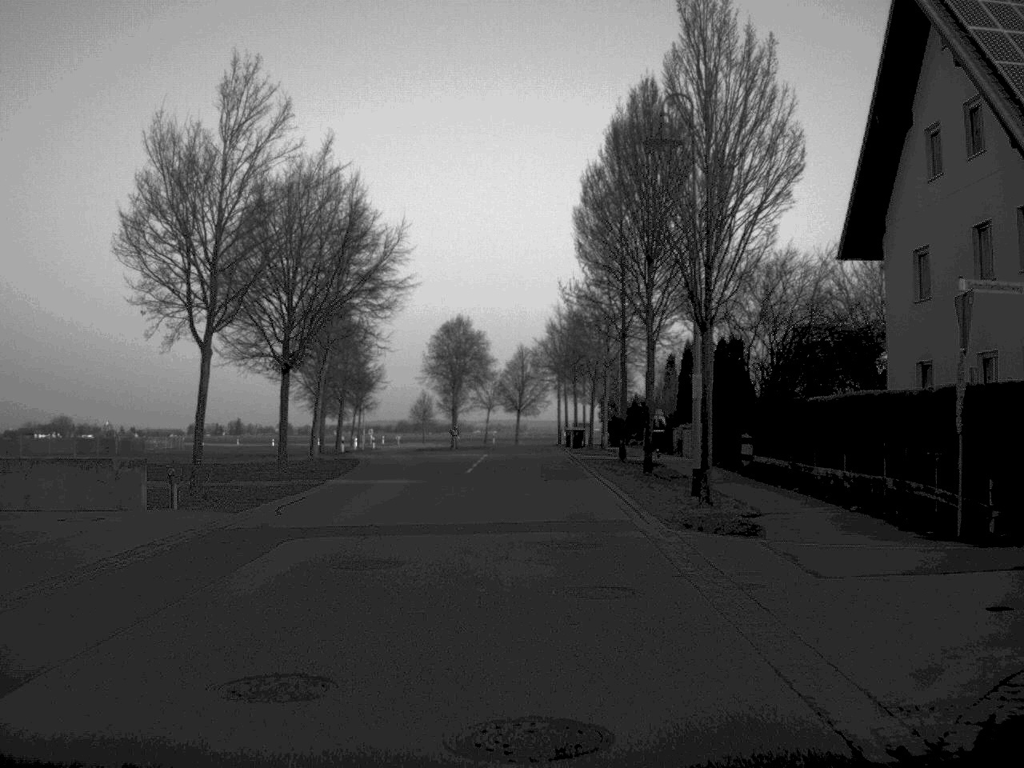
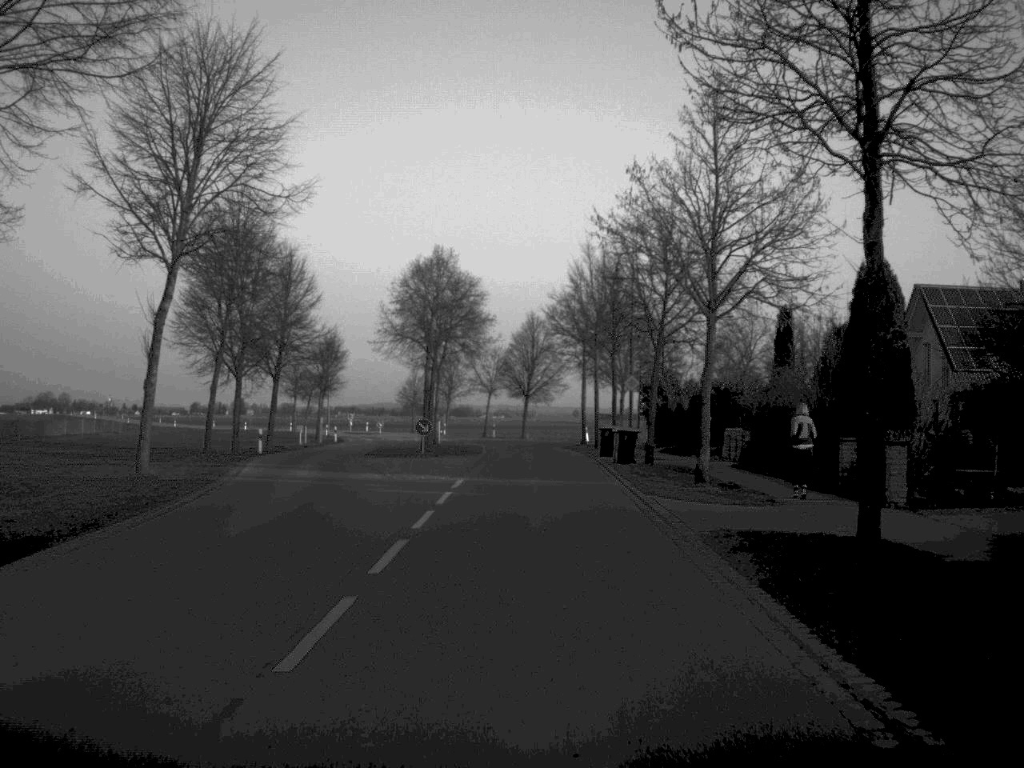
(-0.1, +26.4) m; 0°
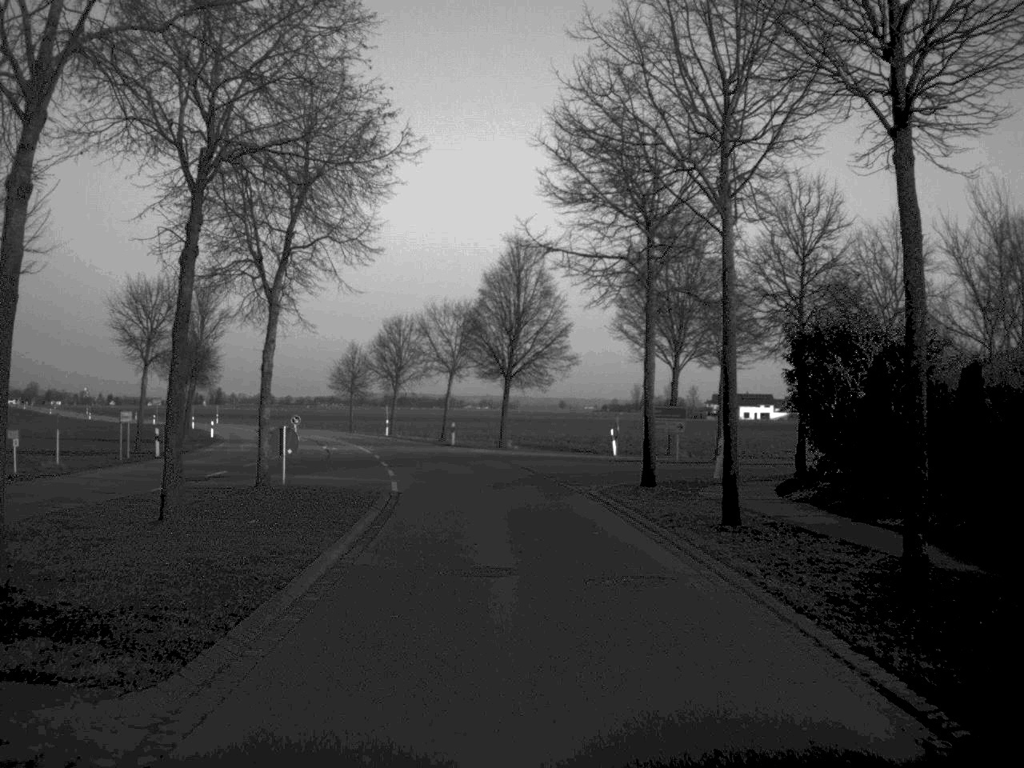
(+0.3, +38.9) m; +1°
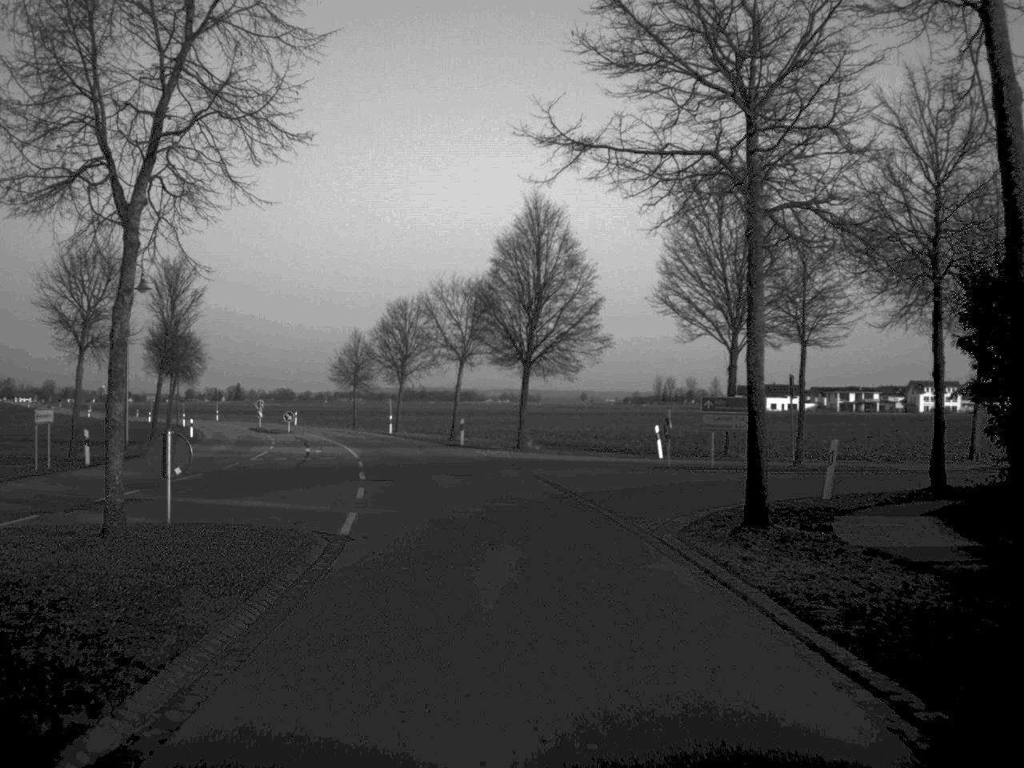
(-0.1, +9.8) m; -1°
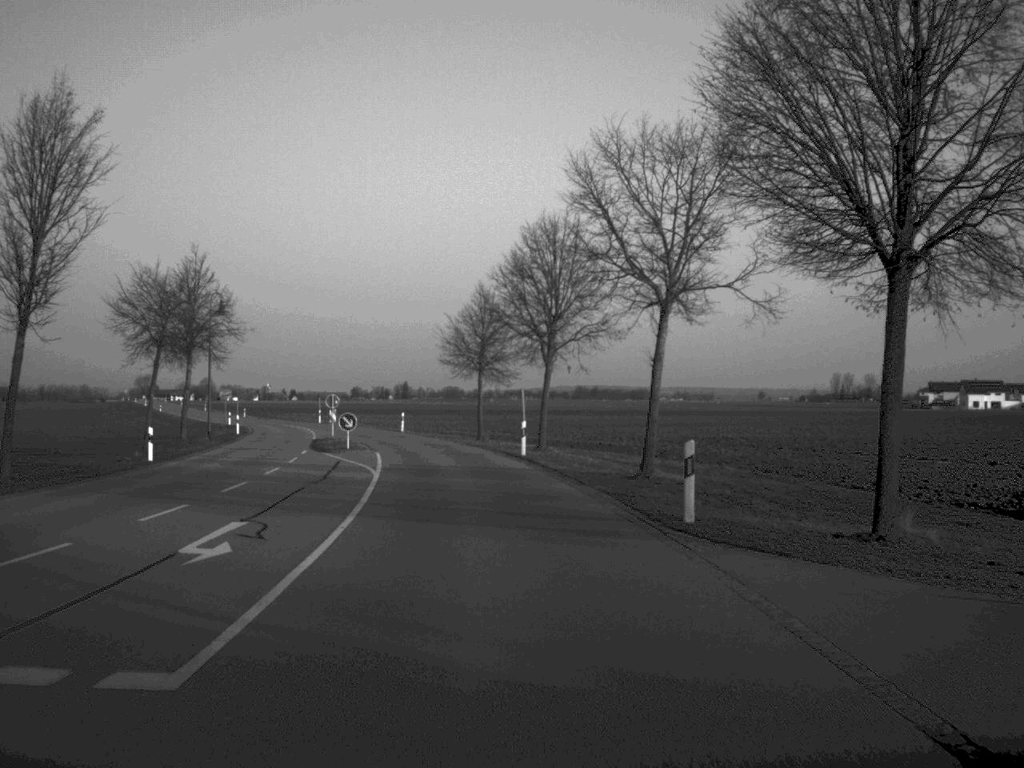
(-2.2, +33.2) m; -8°
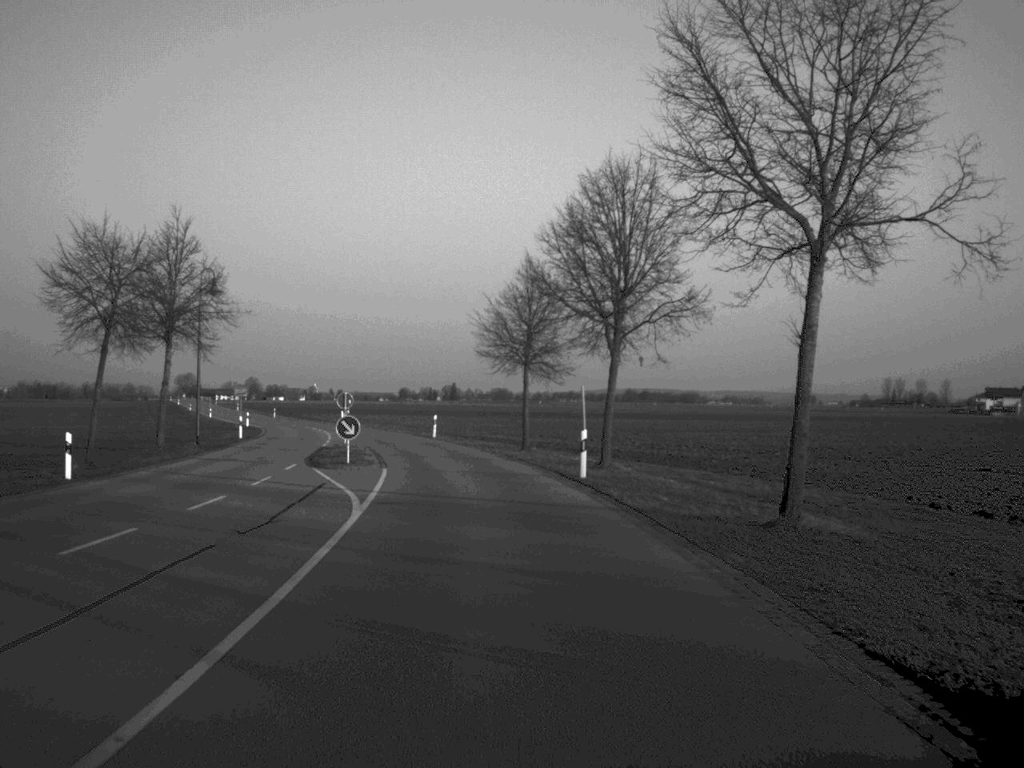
(-0.2, +10.7) m; -2°
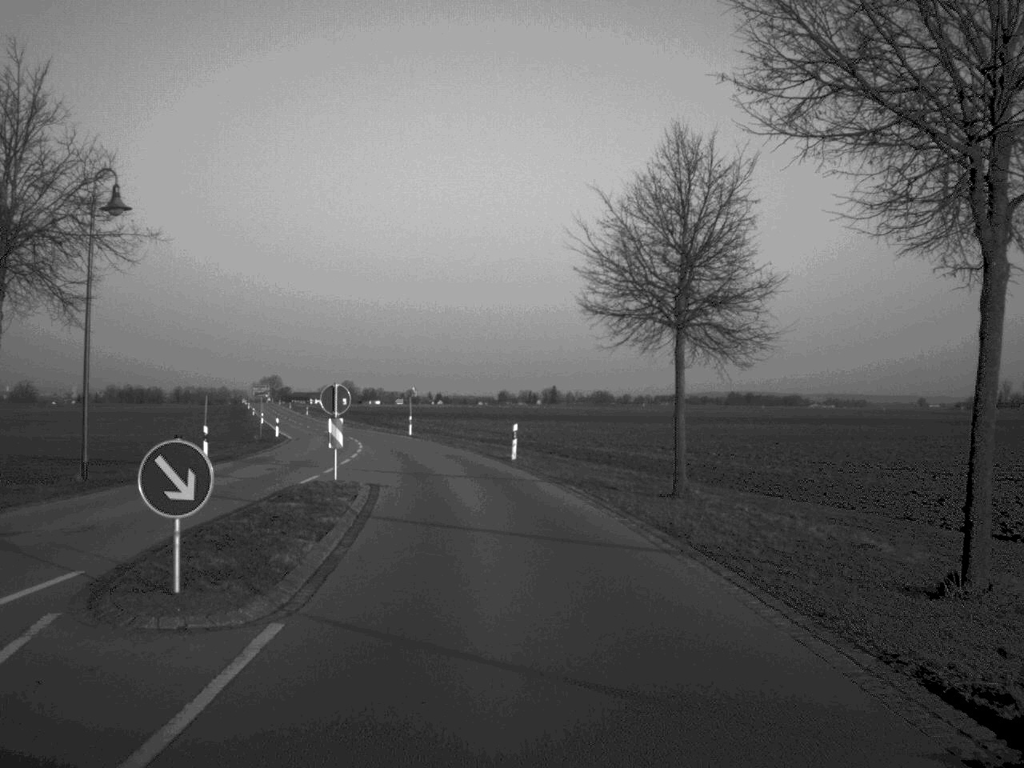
(-0.9, +22.7) m; -4°
